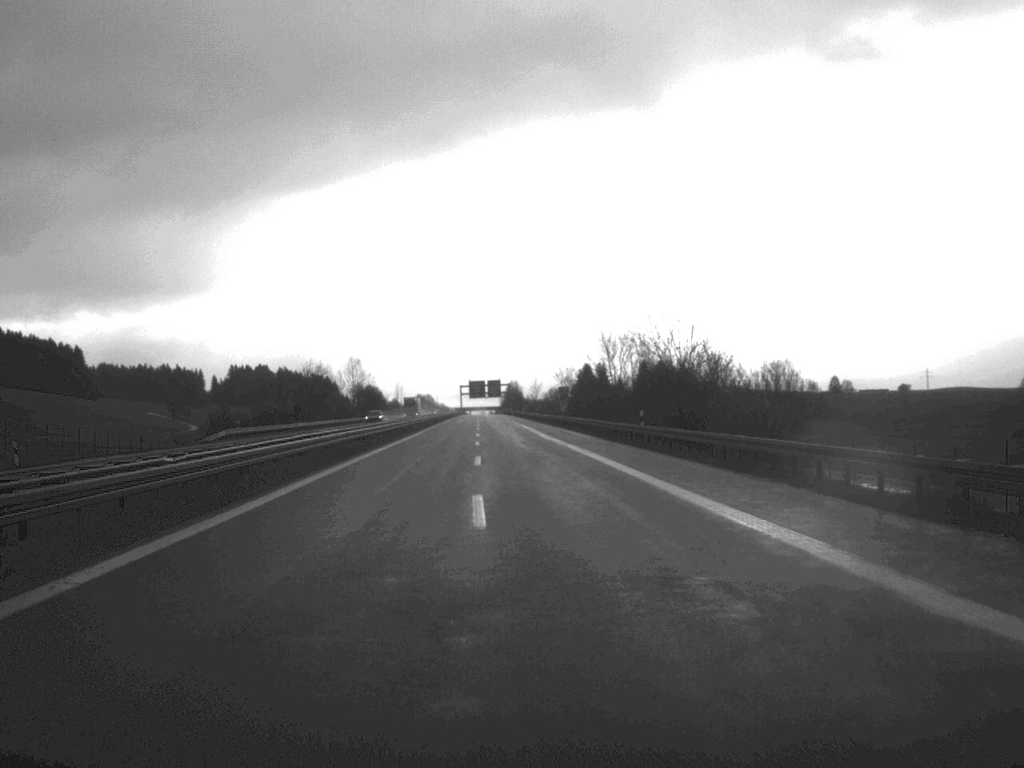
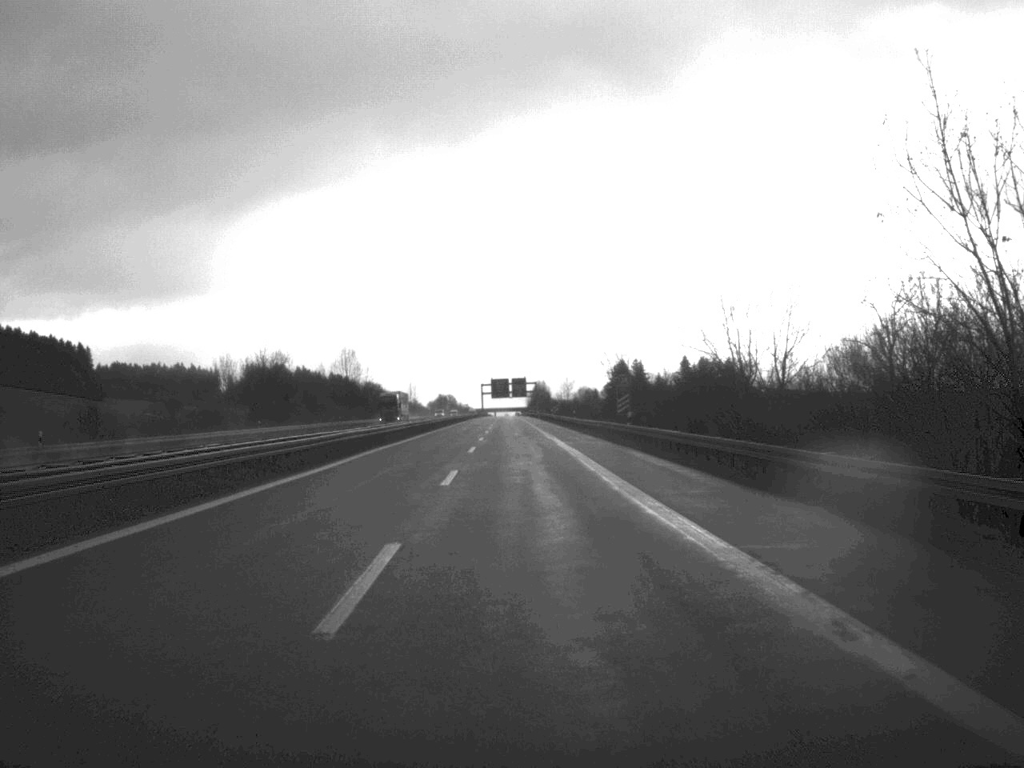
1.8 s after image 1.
(-0.4, +43.2) m; -1°
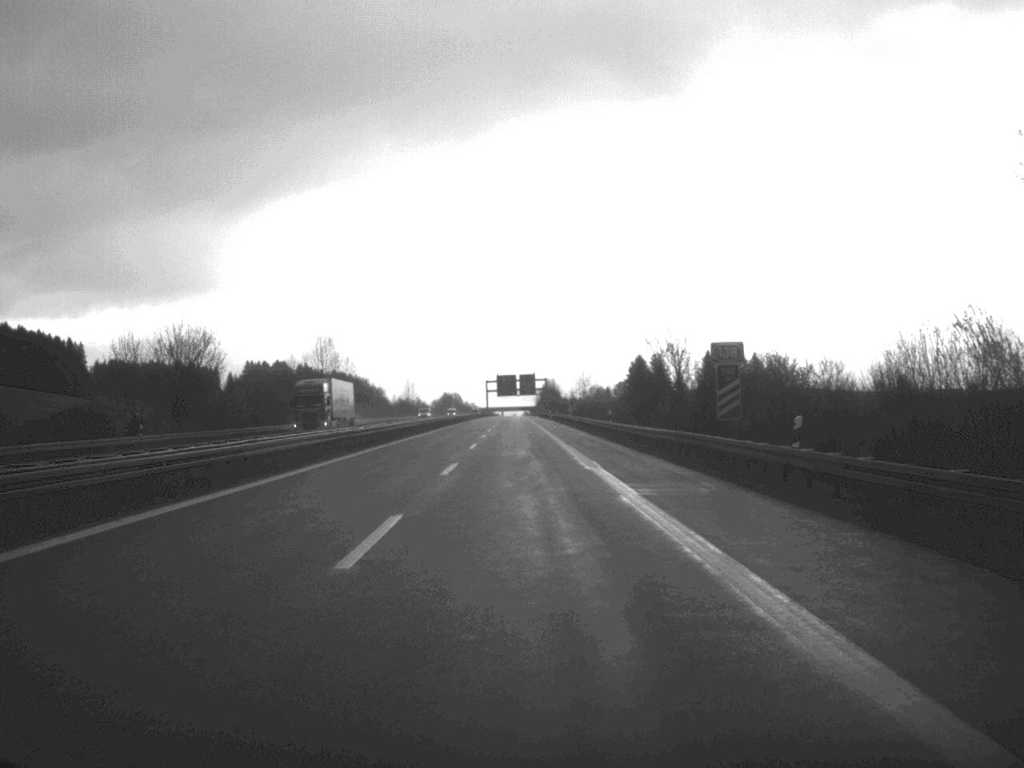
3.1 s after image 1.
(-0.2, +32.7) m; 0°
